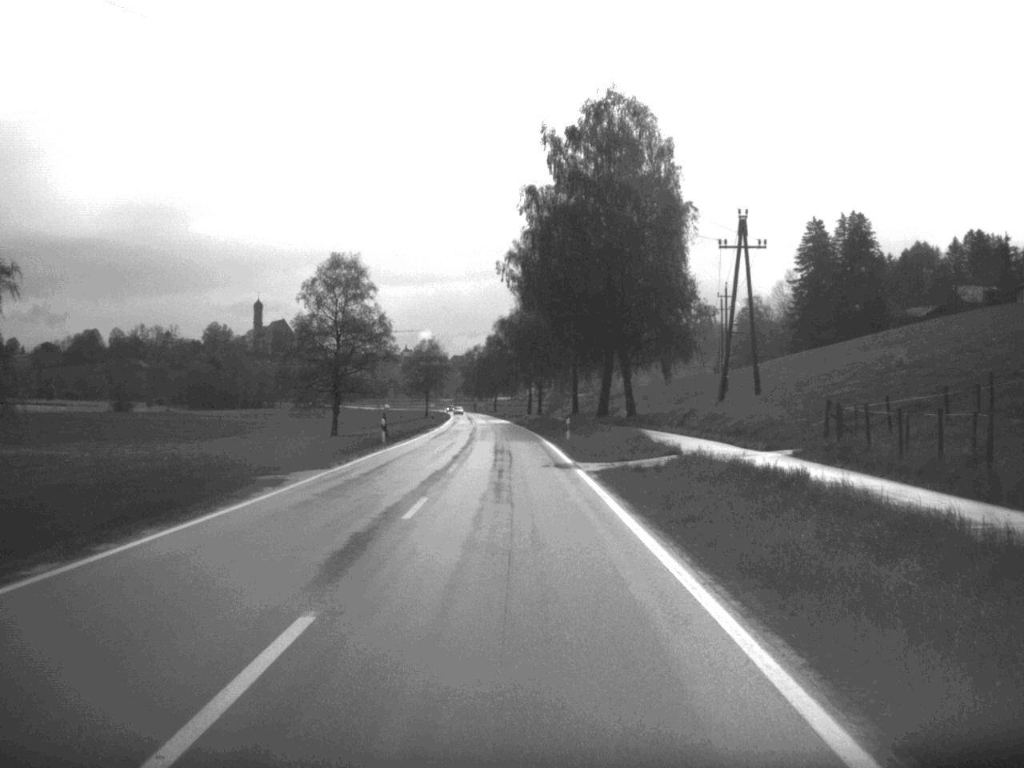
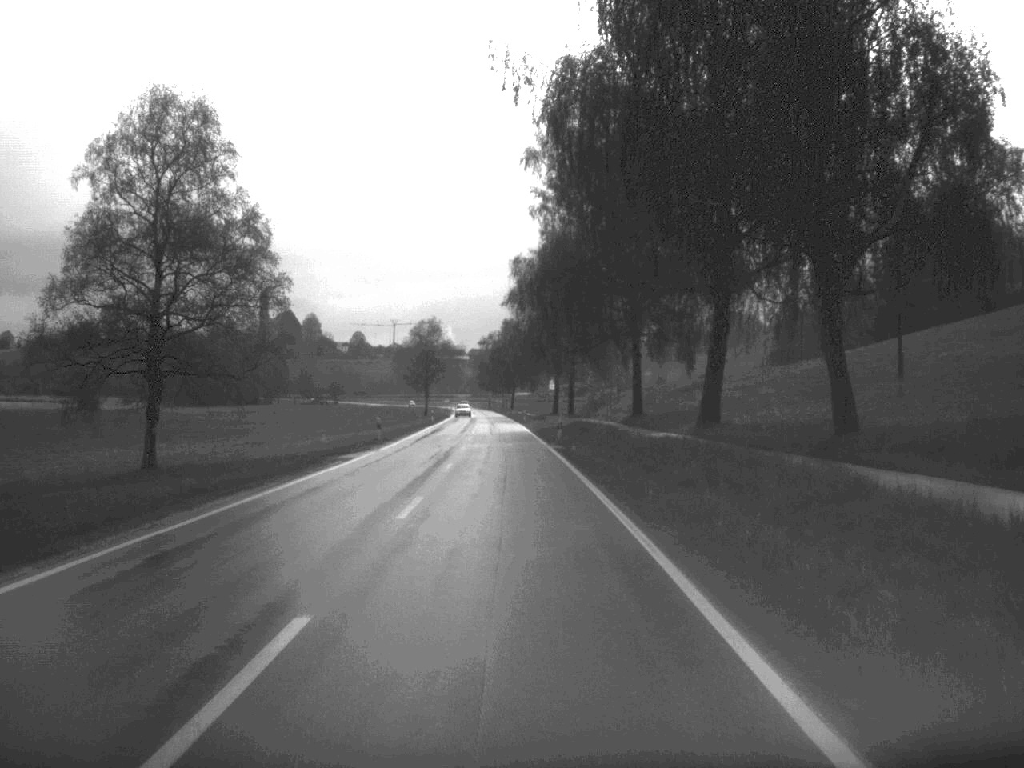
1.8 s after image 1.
(-0.5, +47.6) m; -1°
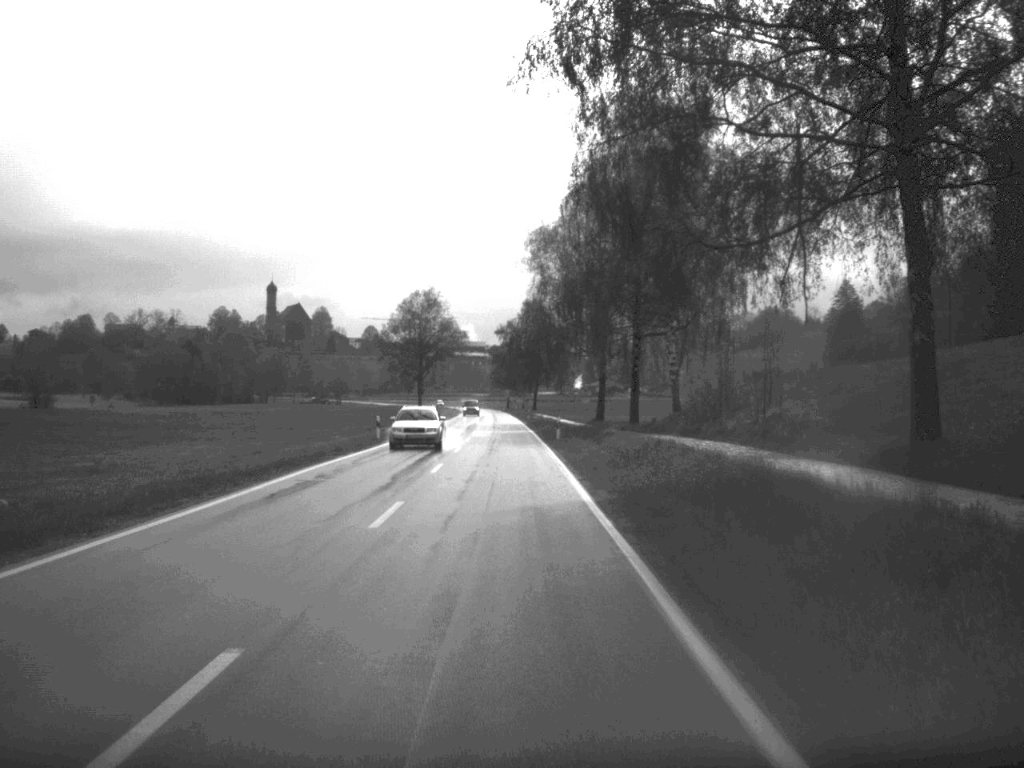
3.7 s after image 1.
(-0.5, +48.8) m; -1°
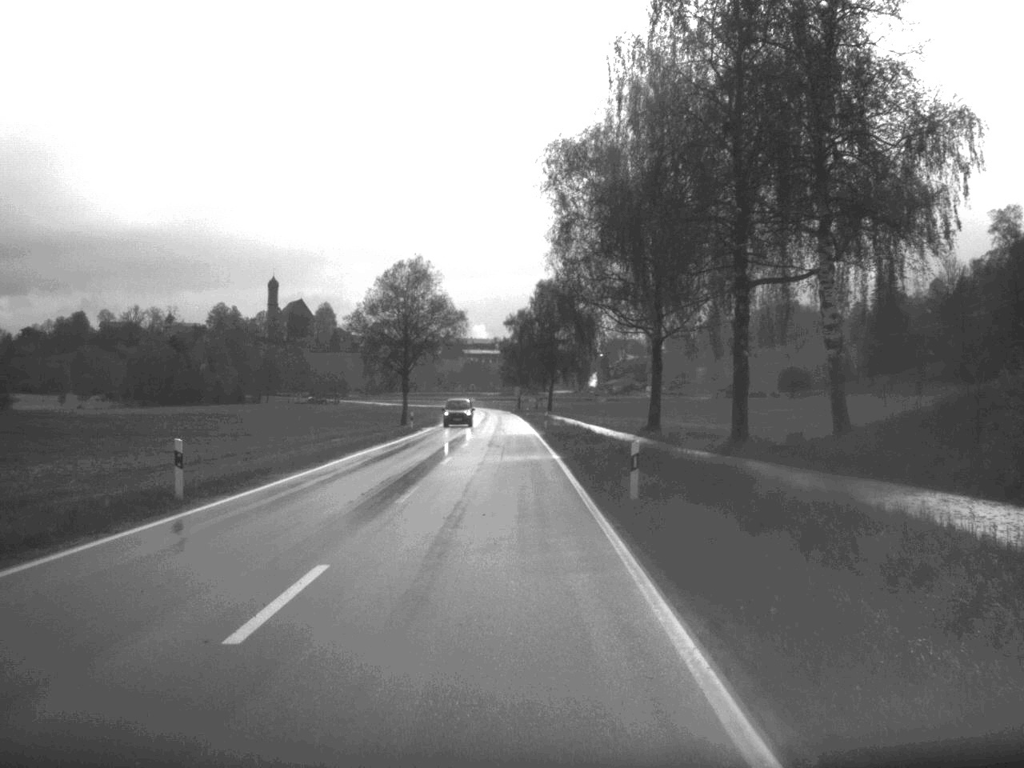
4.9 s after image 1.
(-0.2, +31.2) m; -1°
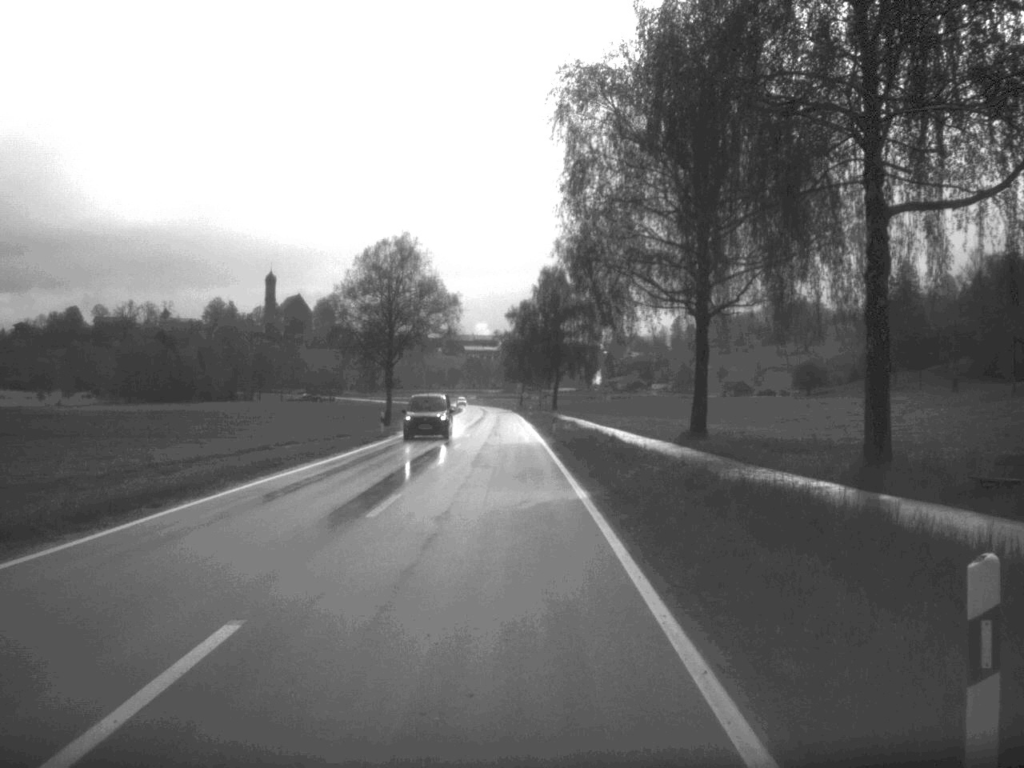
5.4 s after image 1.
(0.0, +15.2) m; 0°
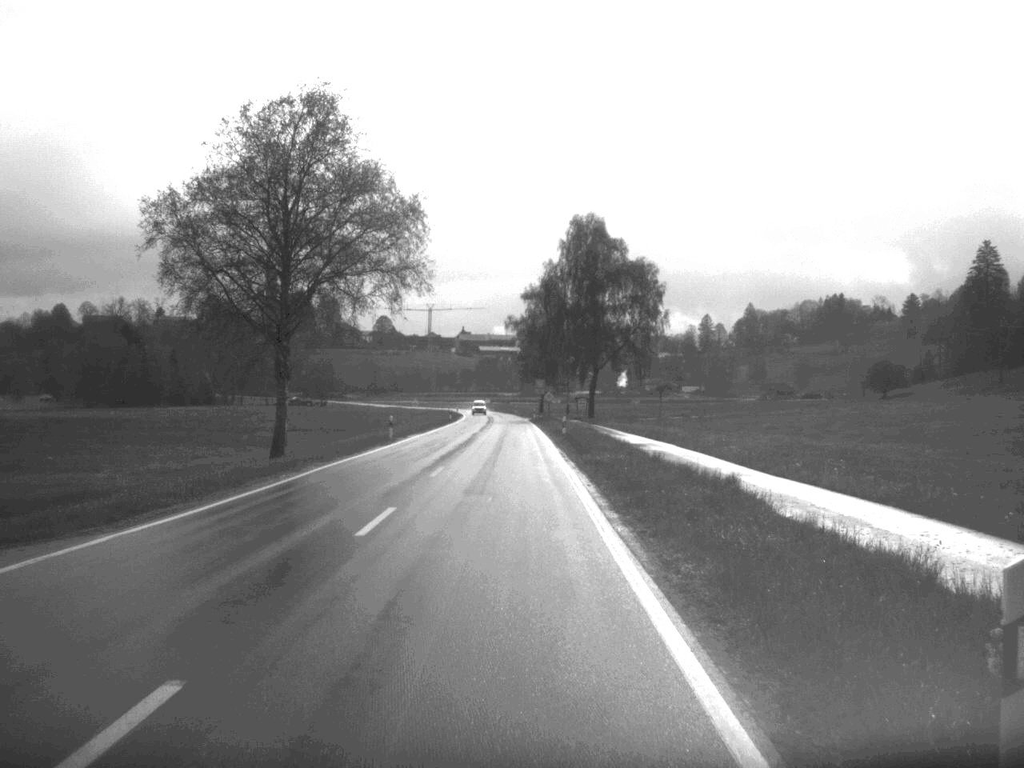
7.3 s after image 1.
(-0.4, +49.3) m; -1°
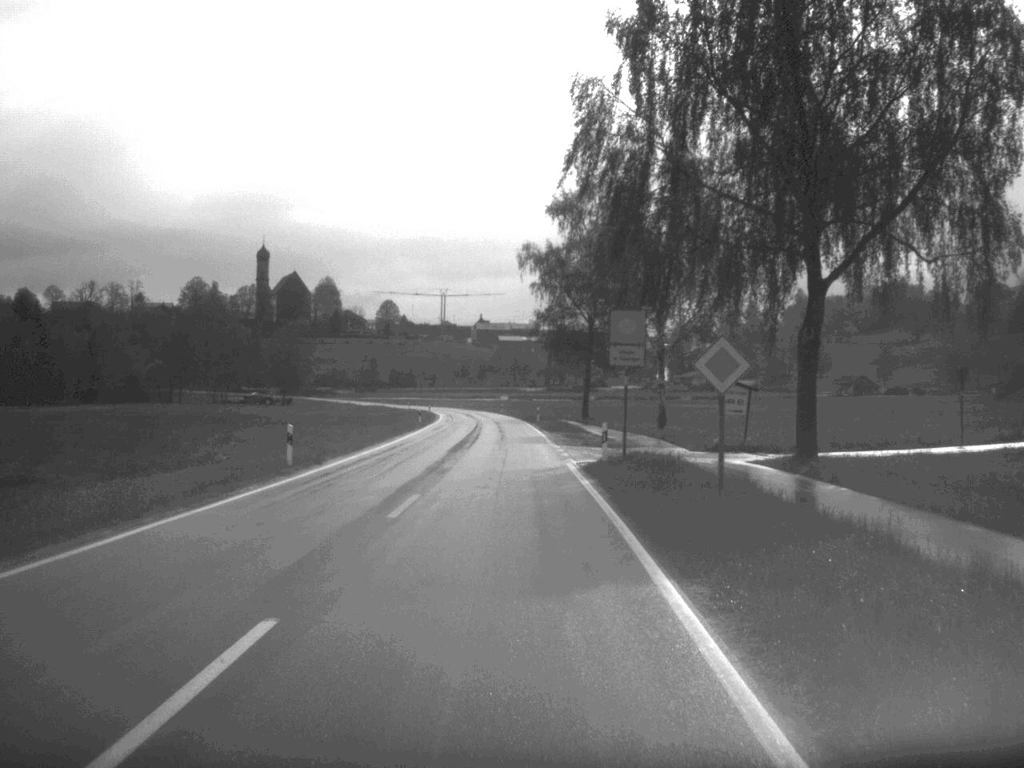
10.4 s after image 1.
(-0.6, +81.0) m; -1°
